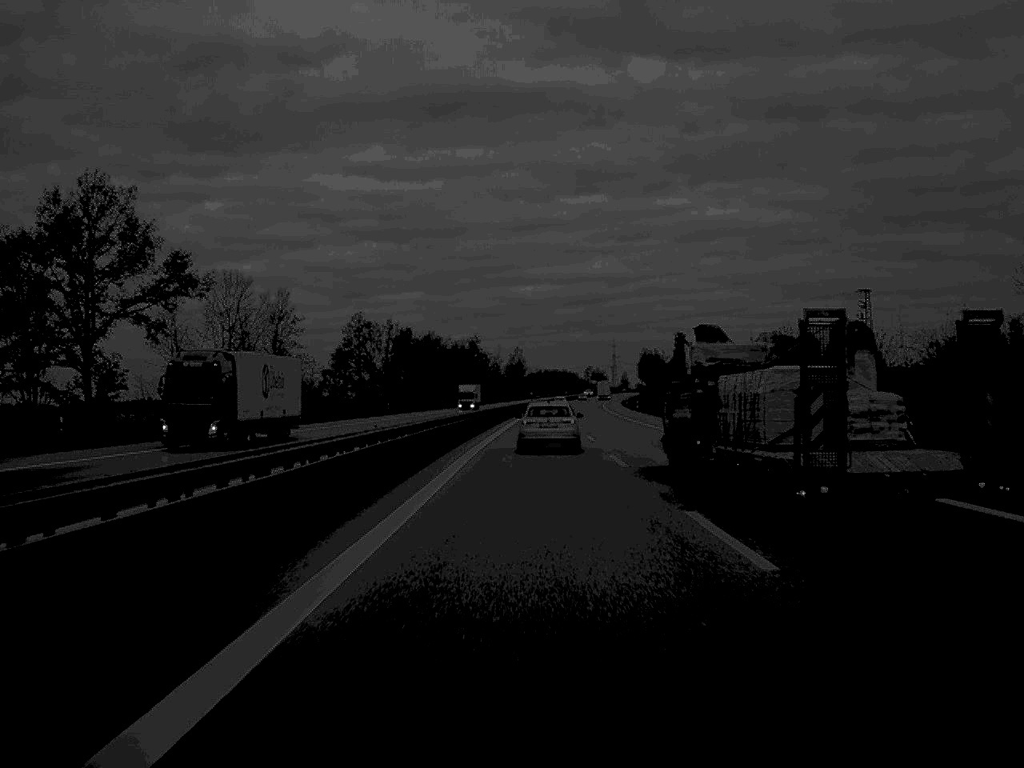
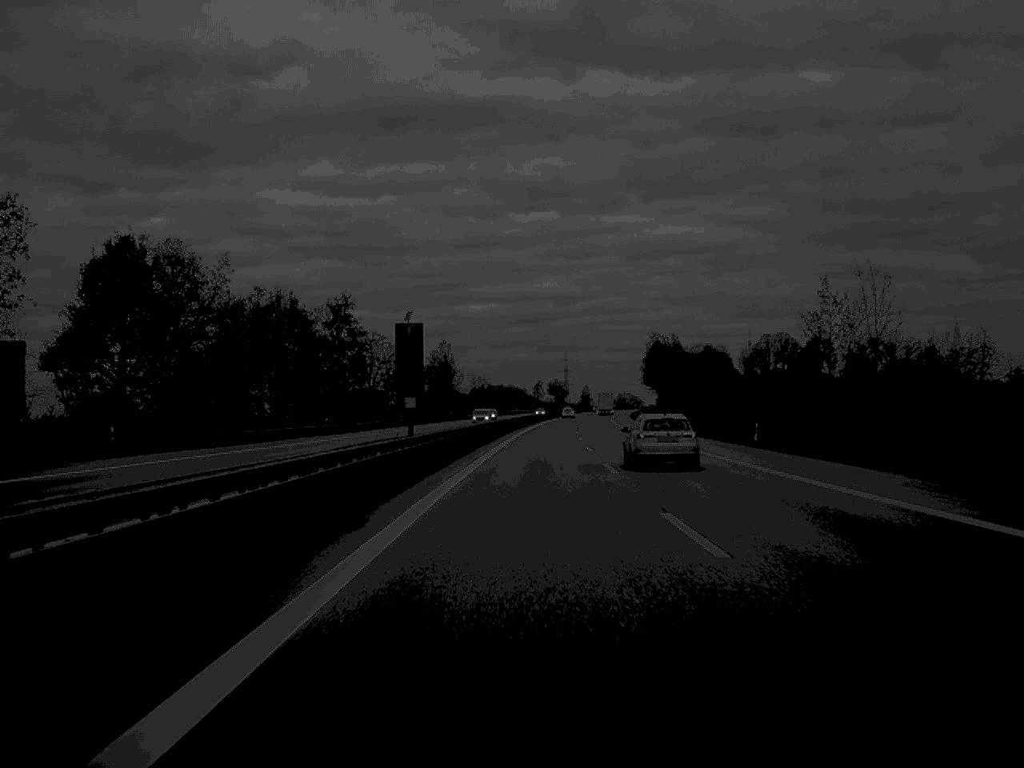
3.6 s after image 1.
(+3.0, +141.4) m; +2°
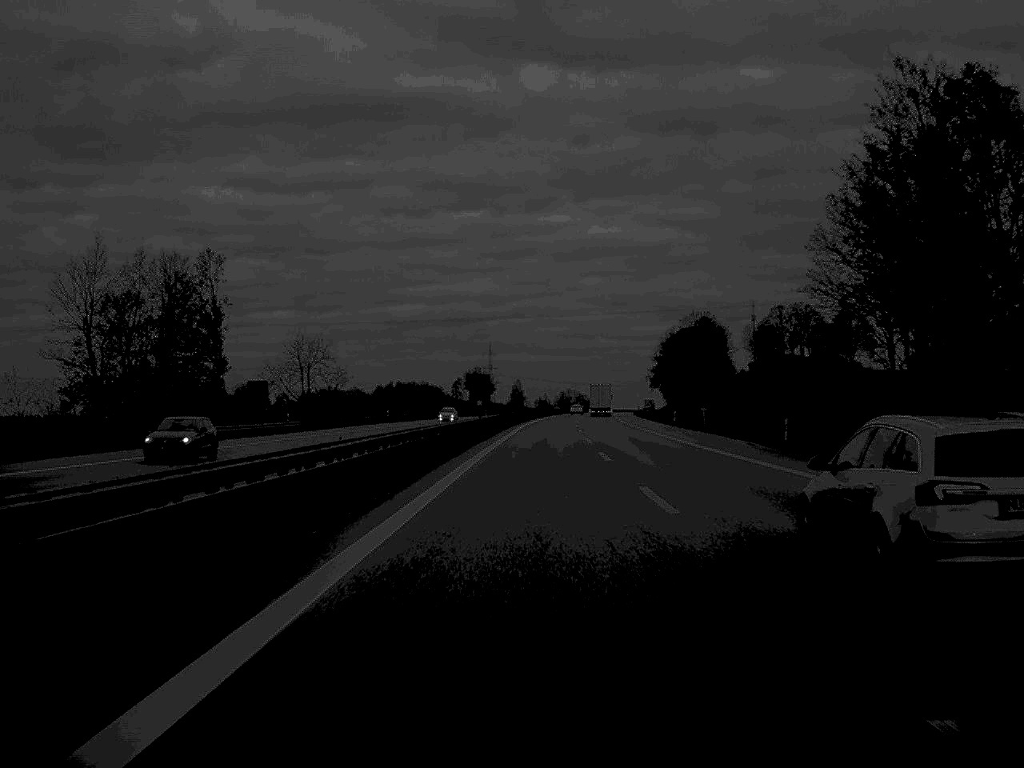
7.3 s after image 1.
(+4.7, +157.6) m; +3°
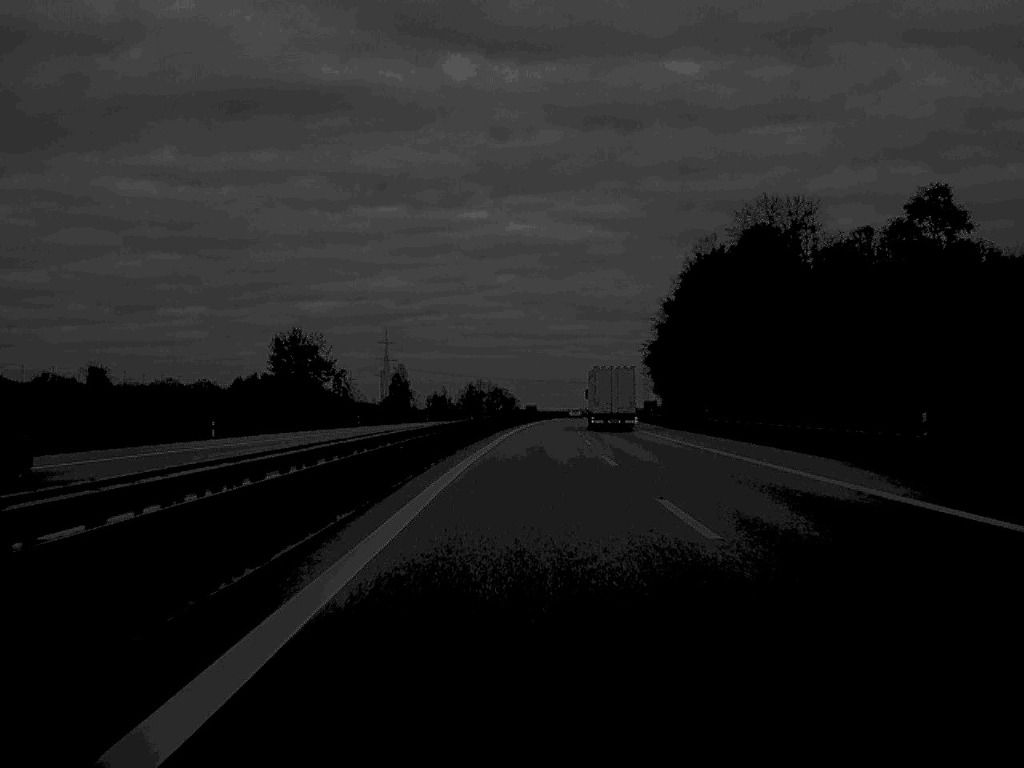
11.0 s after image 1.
(+5.4, +165.3) m; +4°
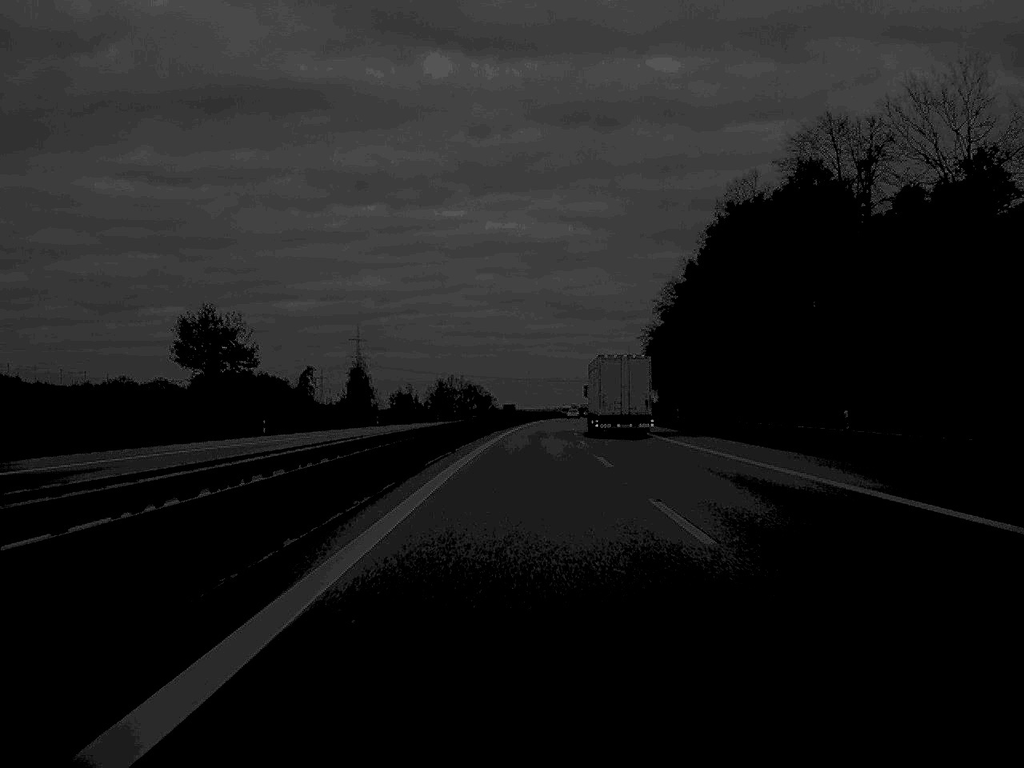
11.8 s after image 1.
(+0.3, +36.2) m; +1°
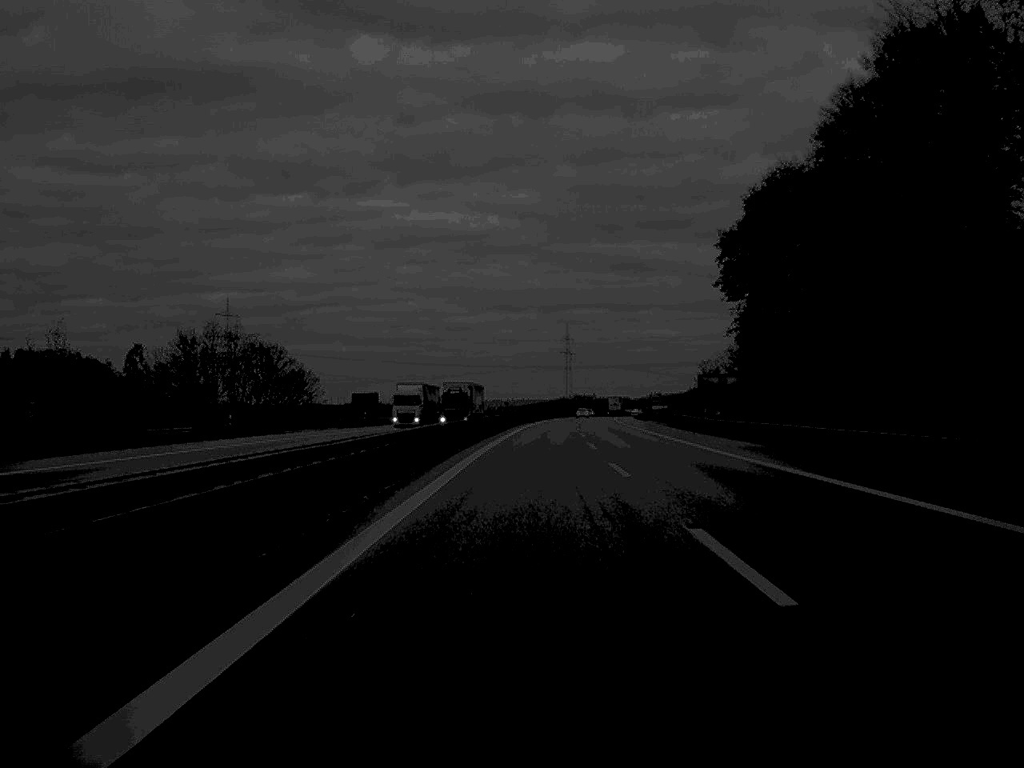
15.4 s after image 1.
(+4.9, +166.2) m; +3°
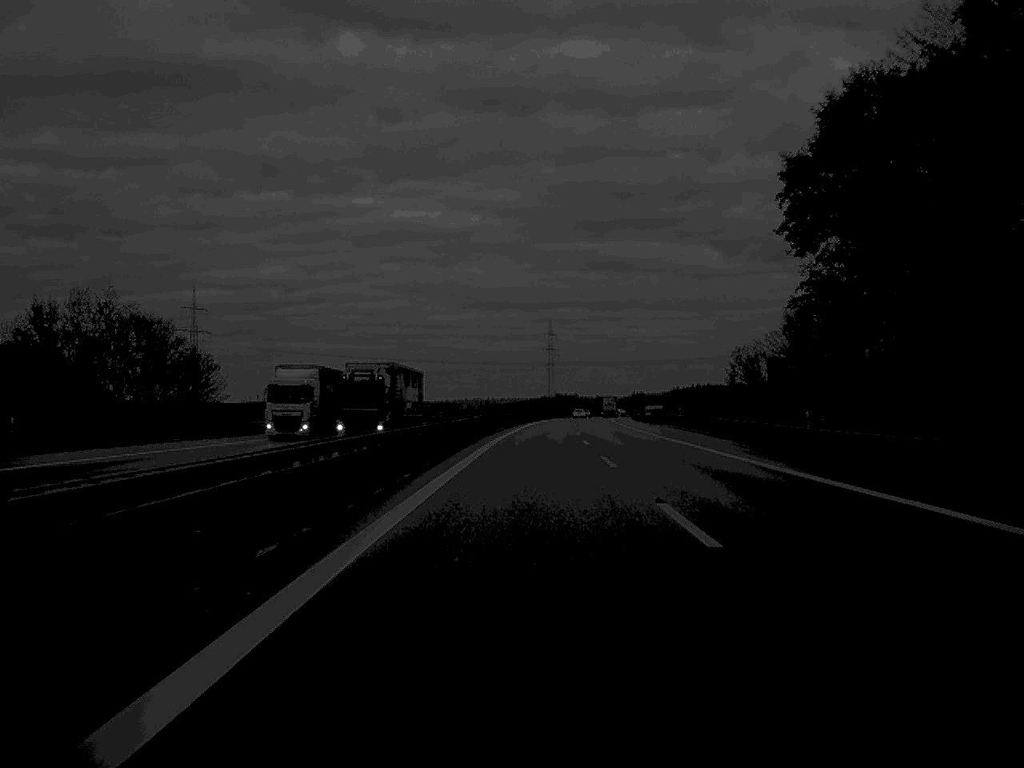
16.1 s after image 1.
(+0.2, +31.8) m; +1°
